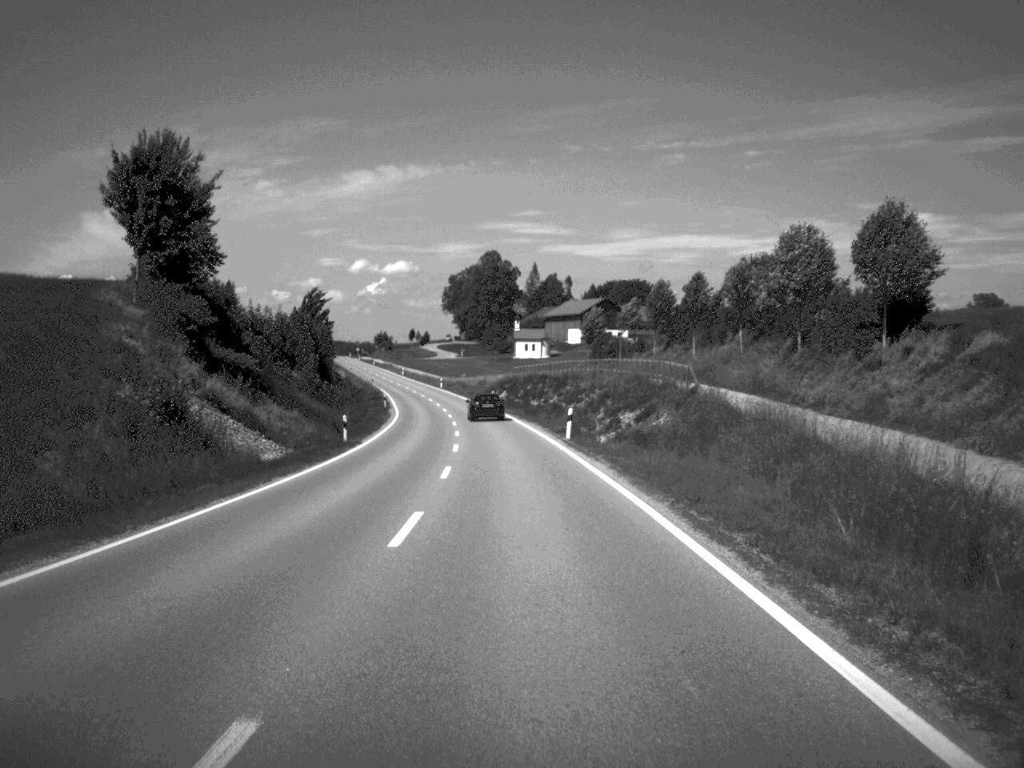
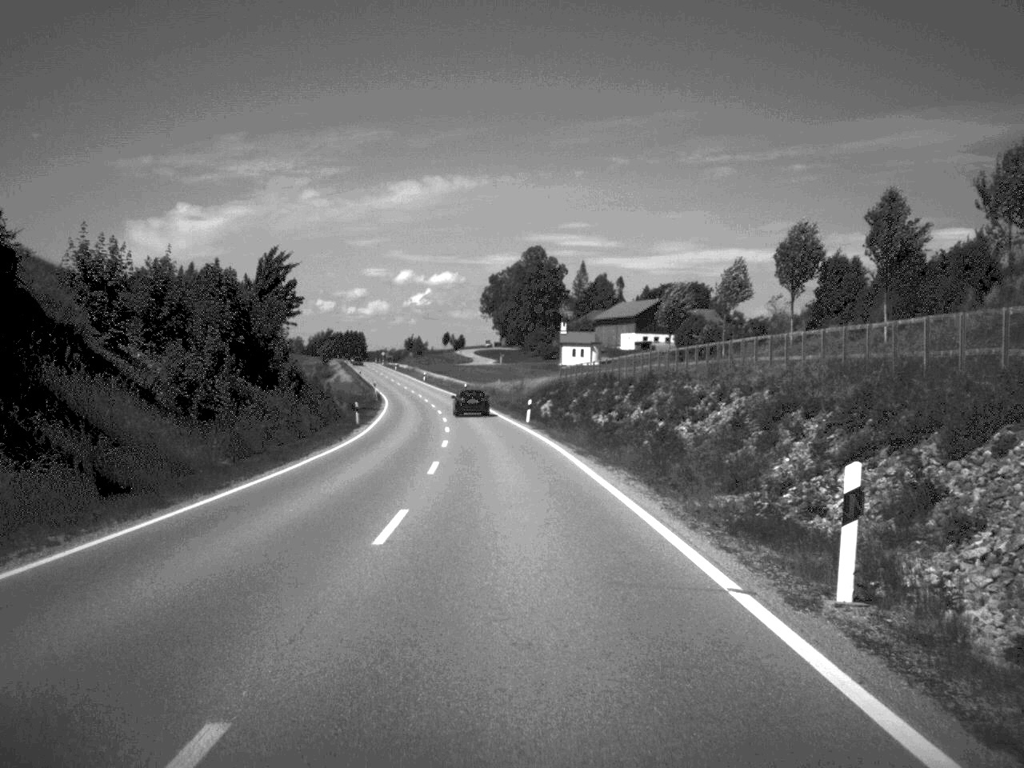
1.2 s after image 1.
(-0.6, +35.2) m; -2°
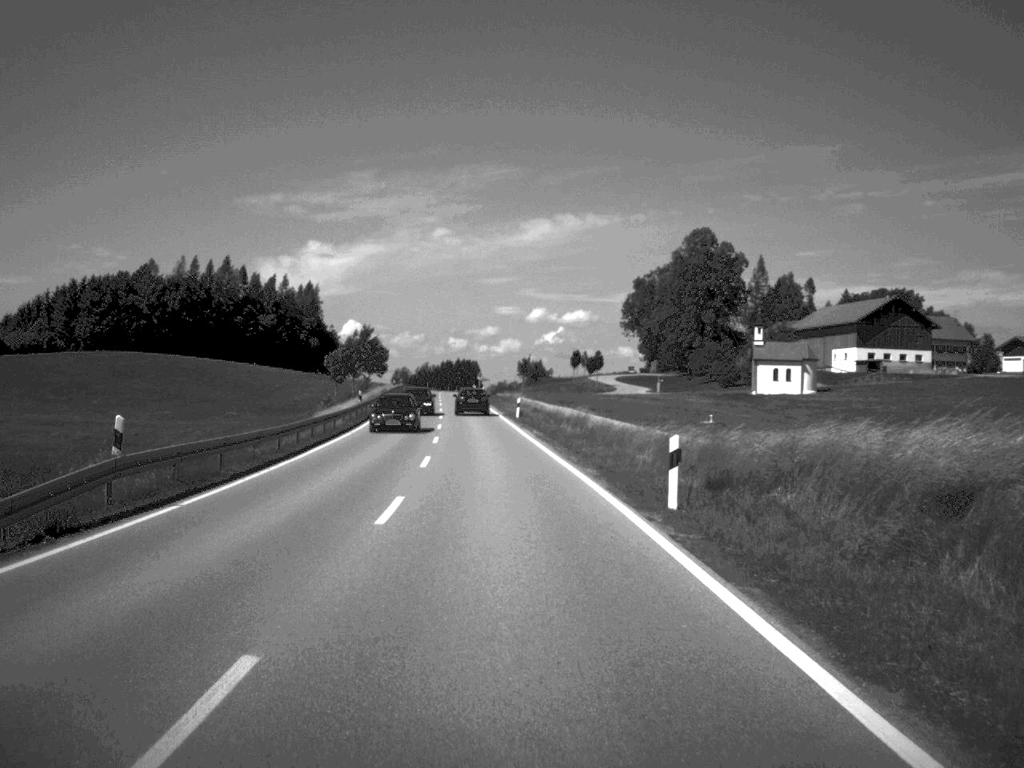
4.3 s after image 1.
(-5.4, +91.6) m; -6°
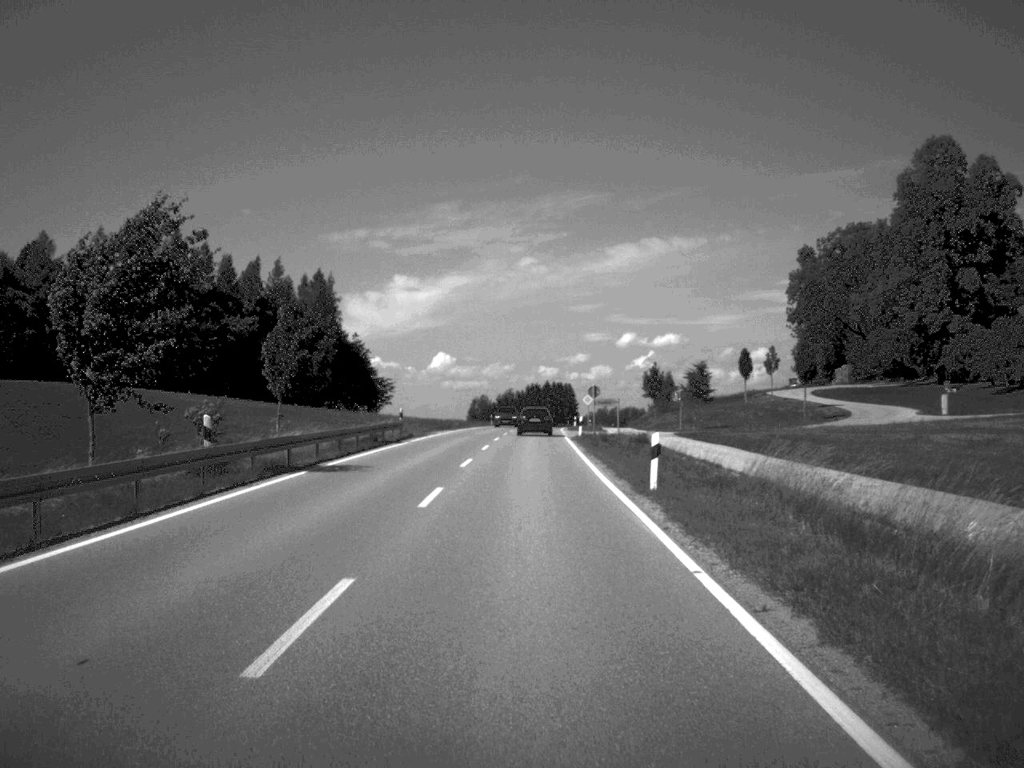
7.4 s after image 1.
(-4.5, +90.2) m; -4°
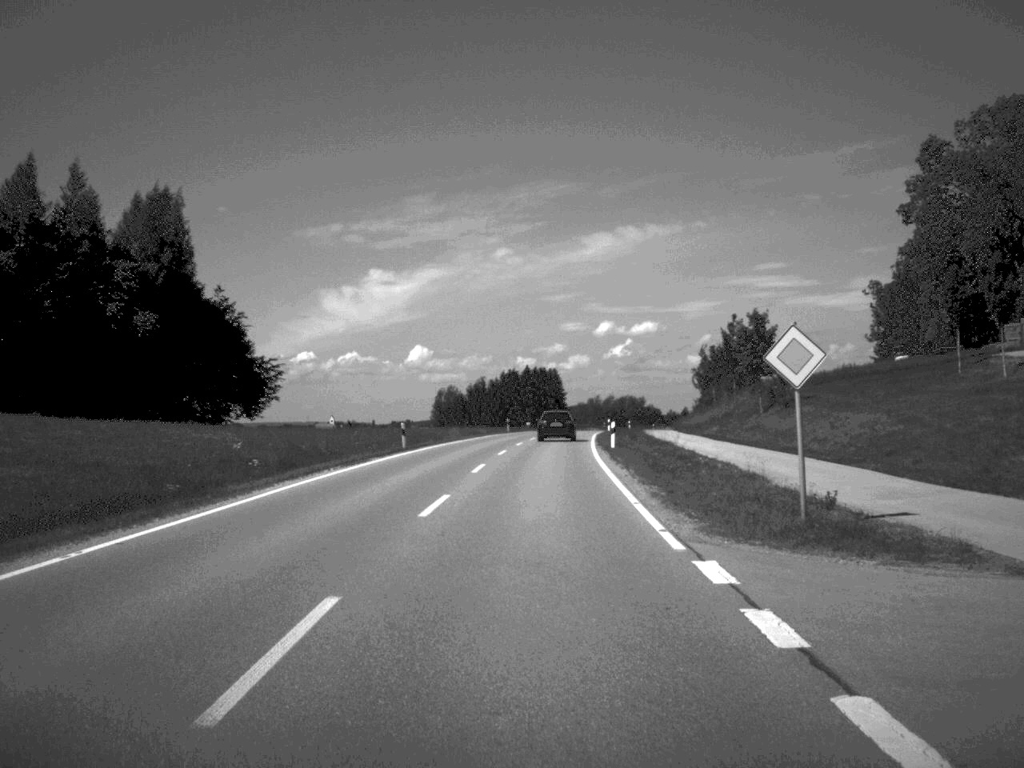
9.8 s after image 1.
(+0.4, +71.4) m; +1°
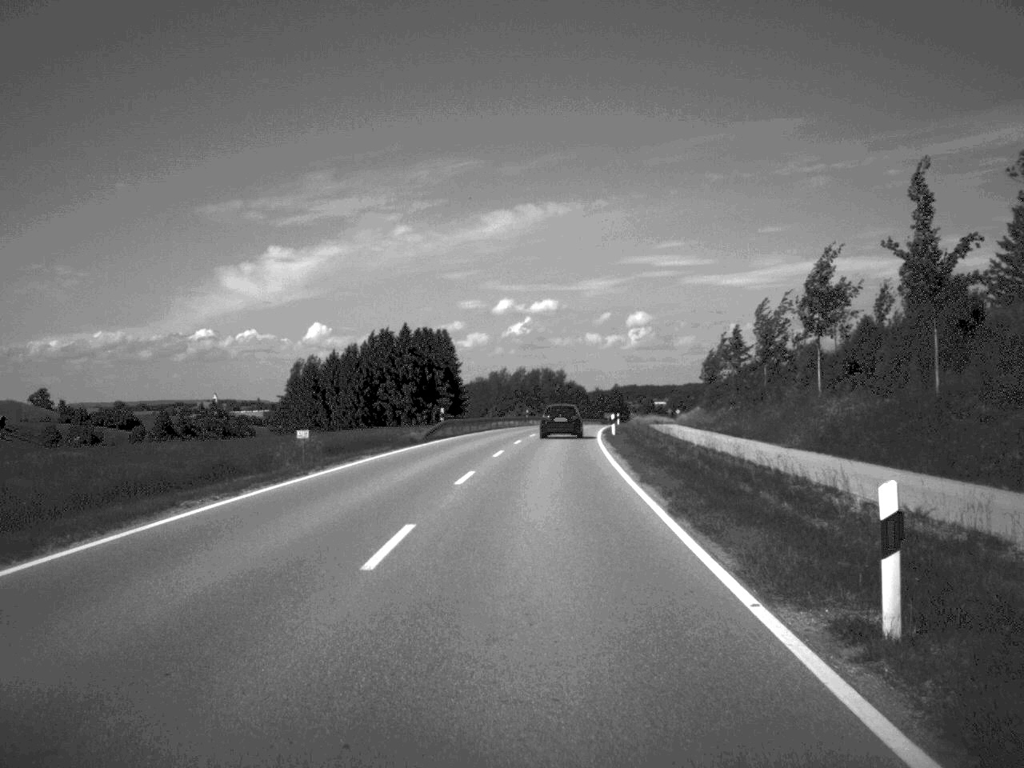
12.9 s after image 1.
(+3.1, +88.3) m; +4°
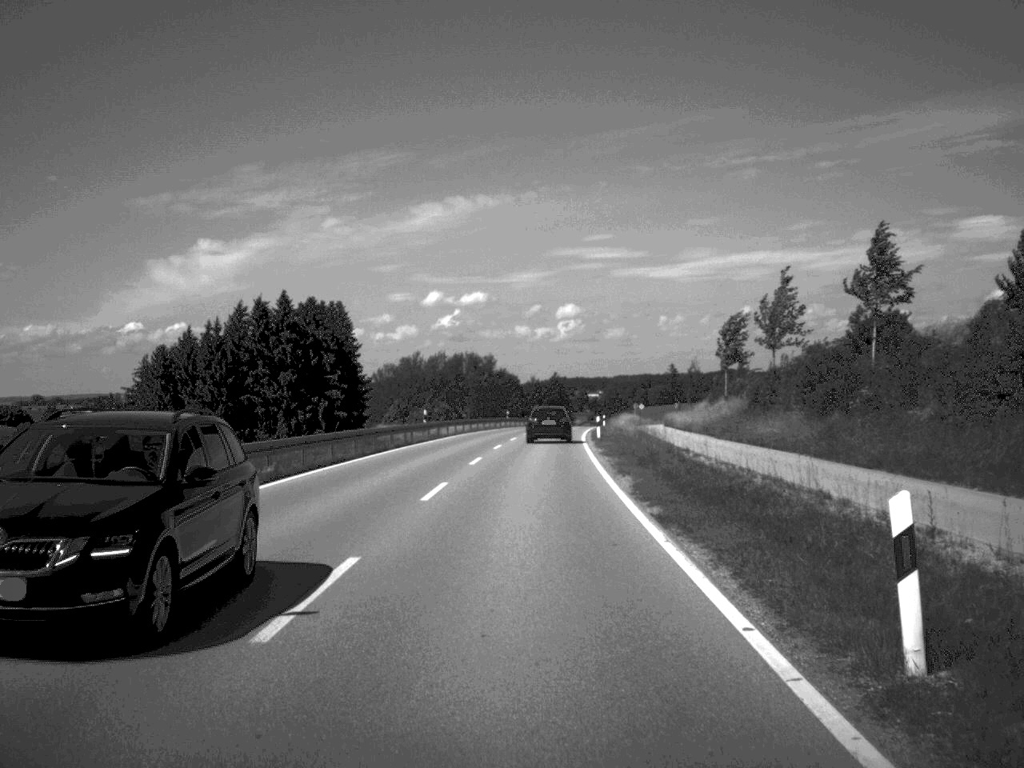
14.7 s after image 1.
(+1.4, +50.3) m; +3°
